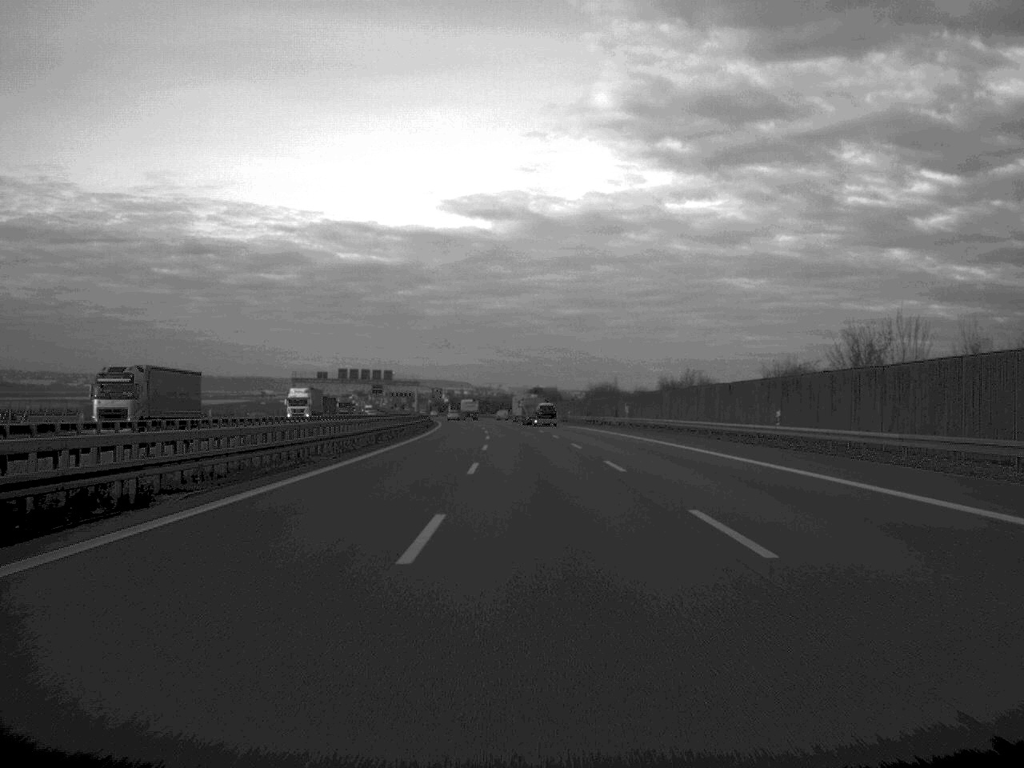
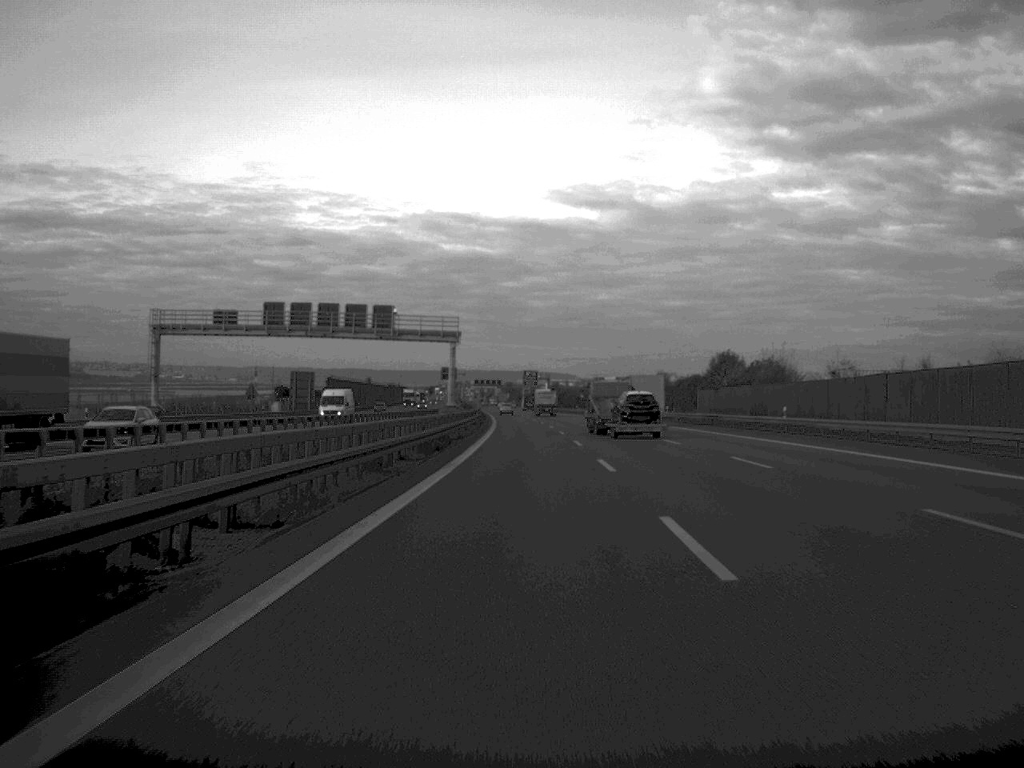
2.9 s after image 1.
(-6.4, +127.5) m; -5°
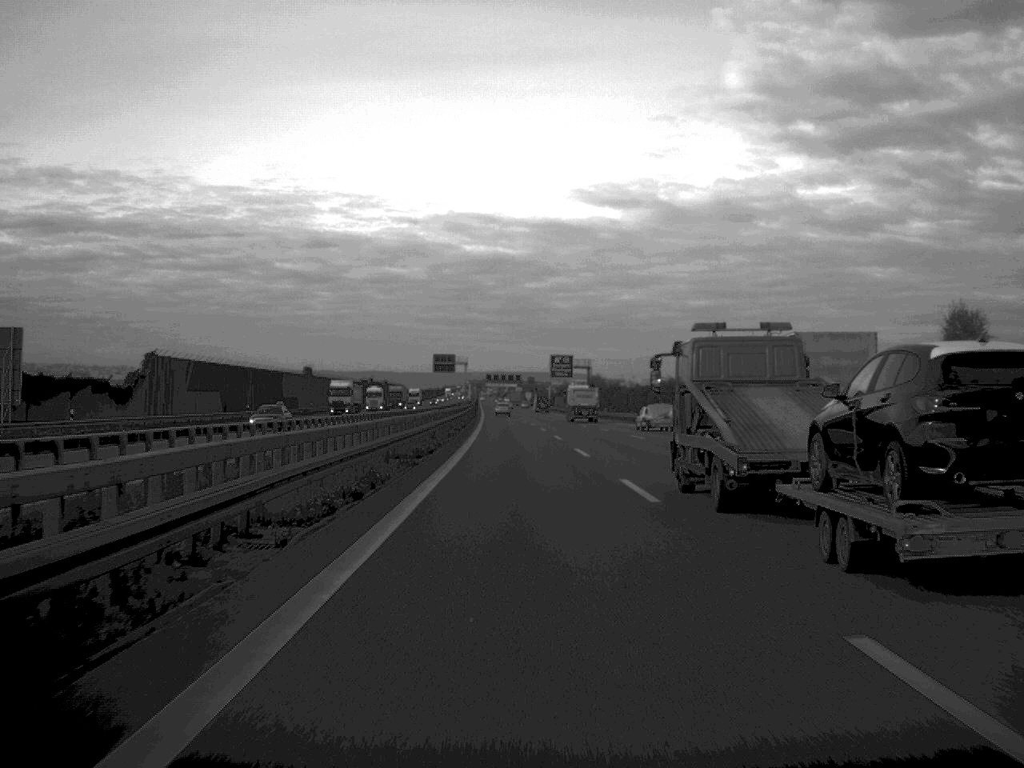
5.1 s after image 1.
(-0.8, +99.0) m; -1°
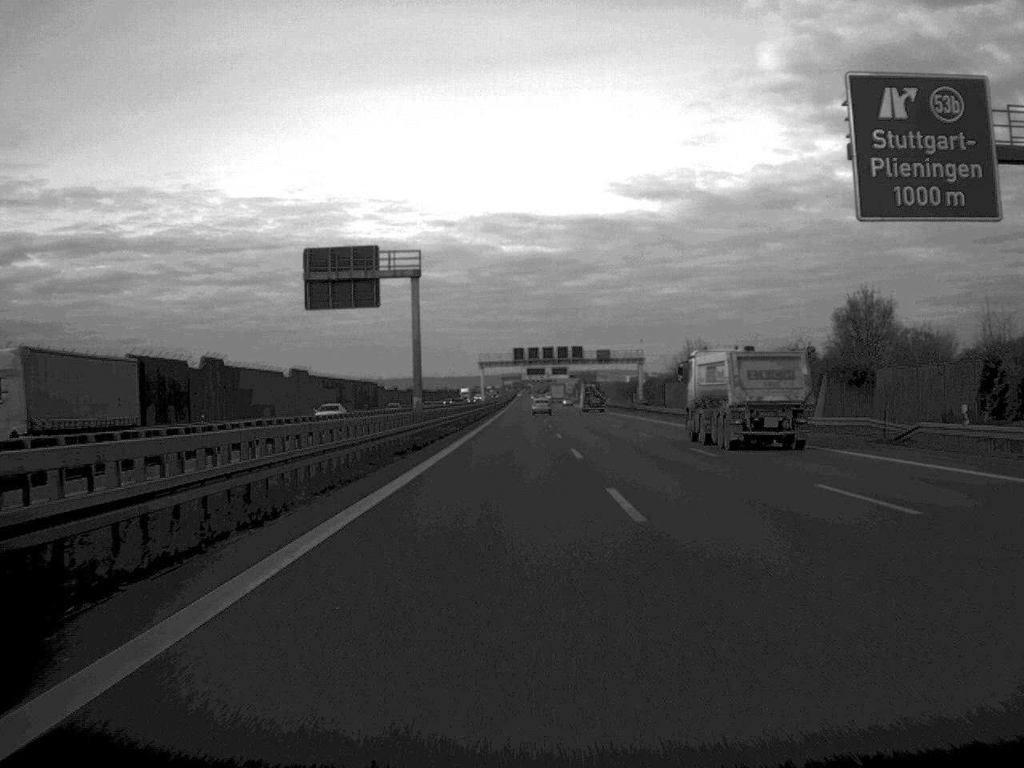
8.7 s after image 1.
(-3.2, +164.9) m; -2°
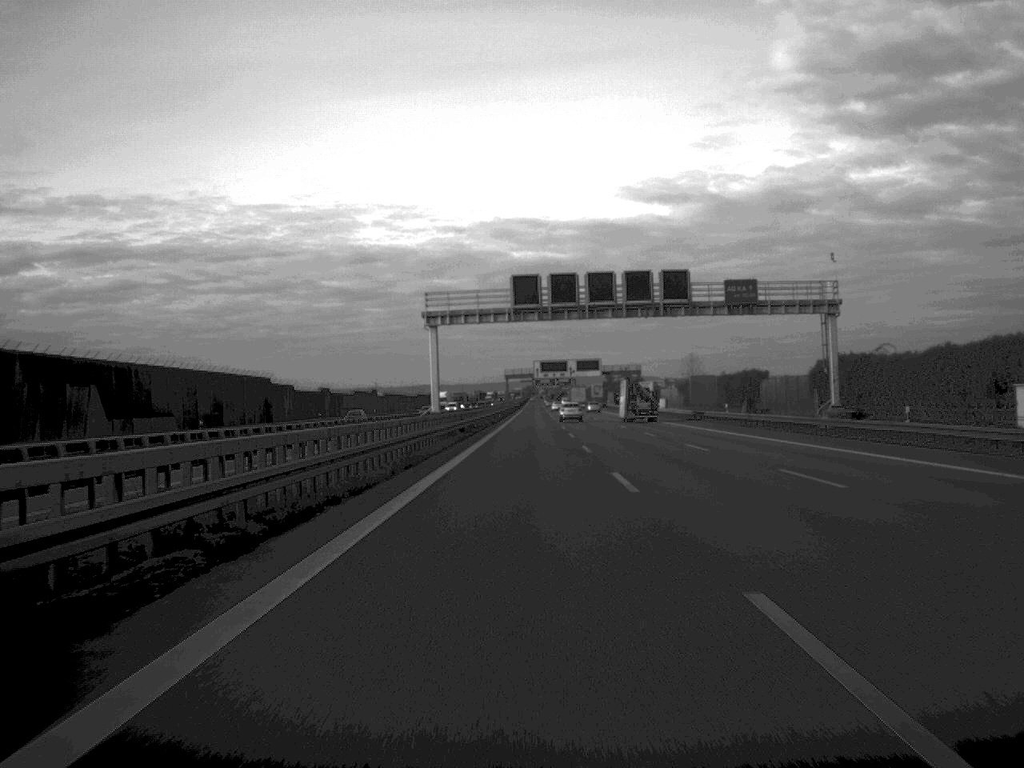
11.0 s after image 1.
(-0.5, +101.2) m; -1°
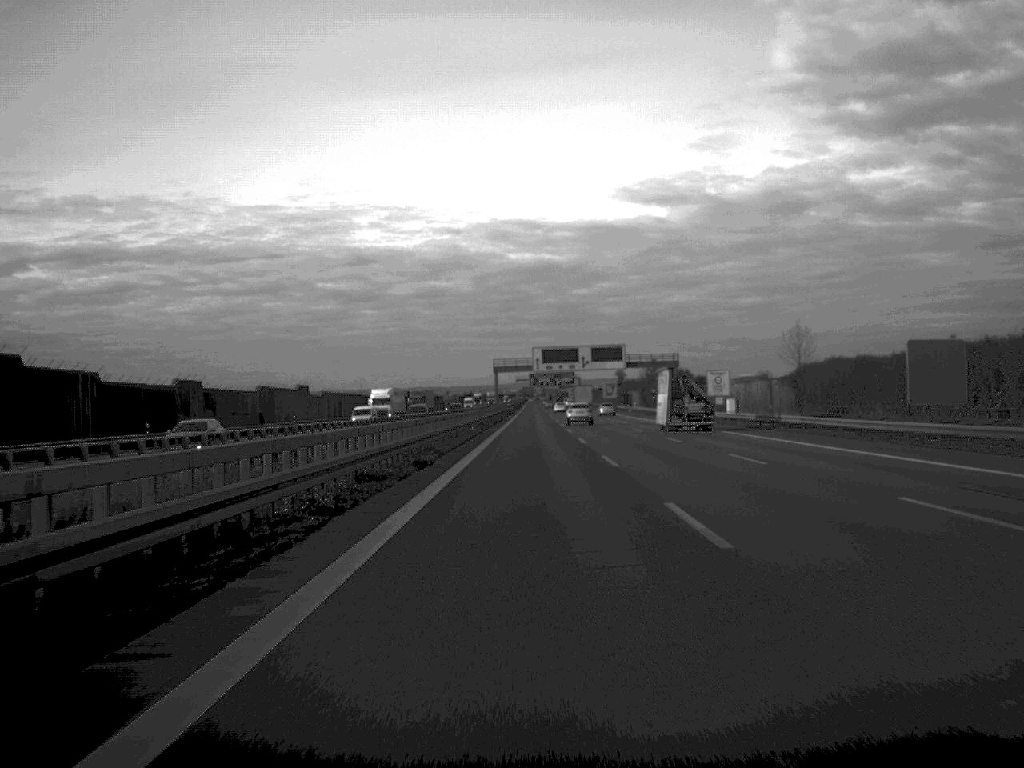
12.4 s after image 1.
(0.0, +62.8) m; 0°
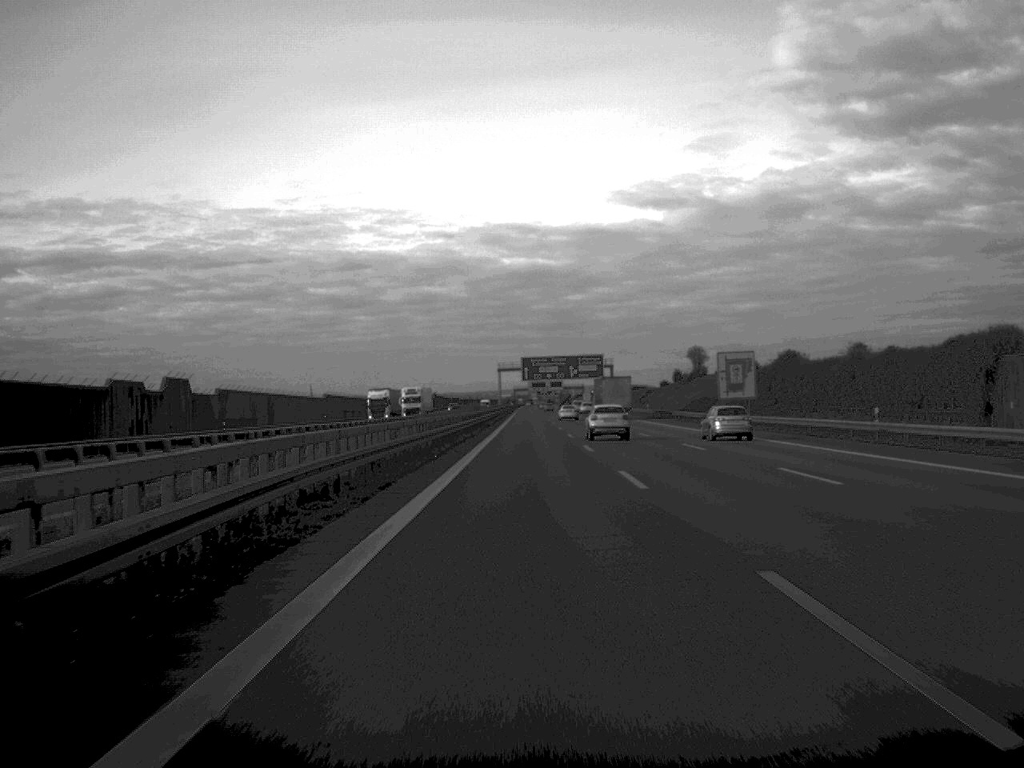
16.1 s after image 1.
(+0.5, +168.6) m; 0°
